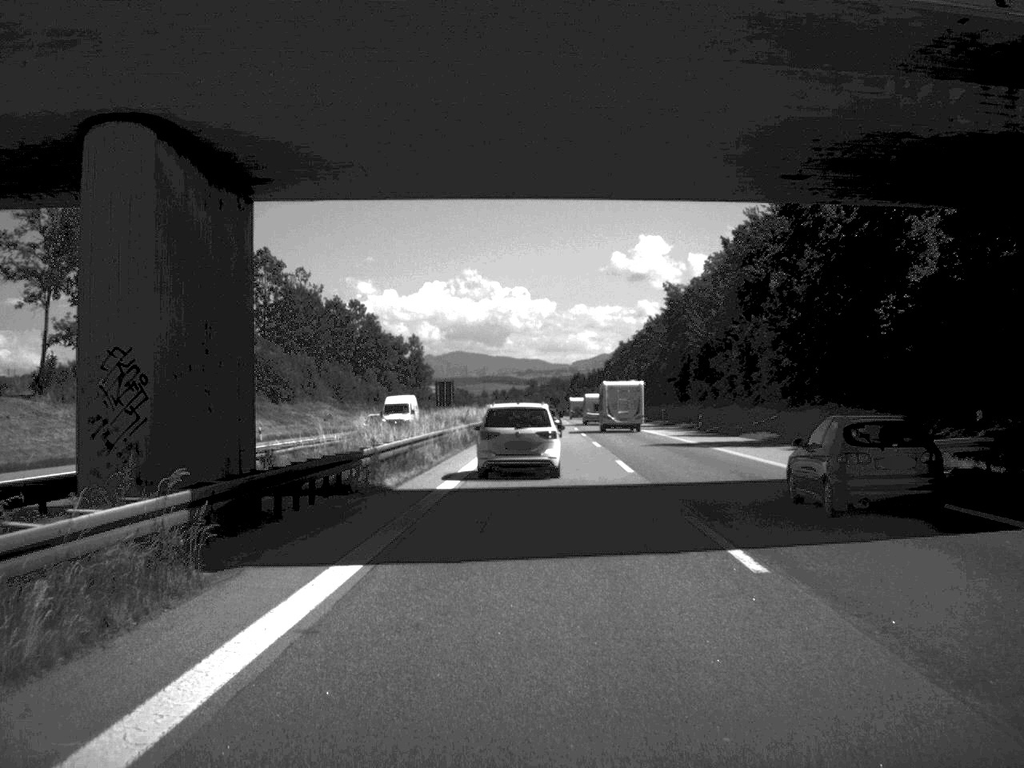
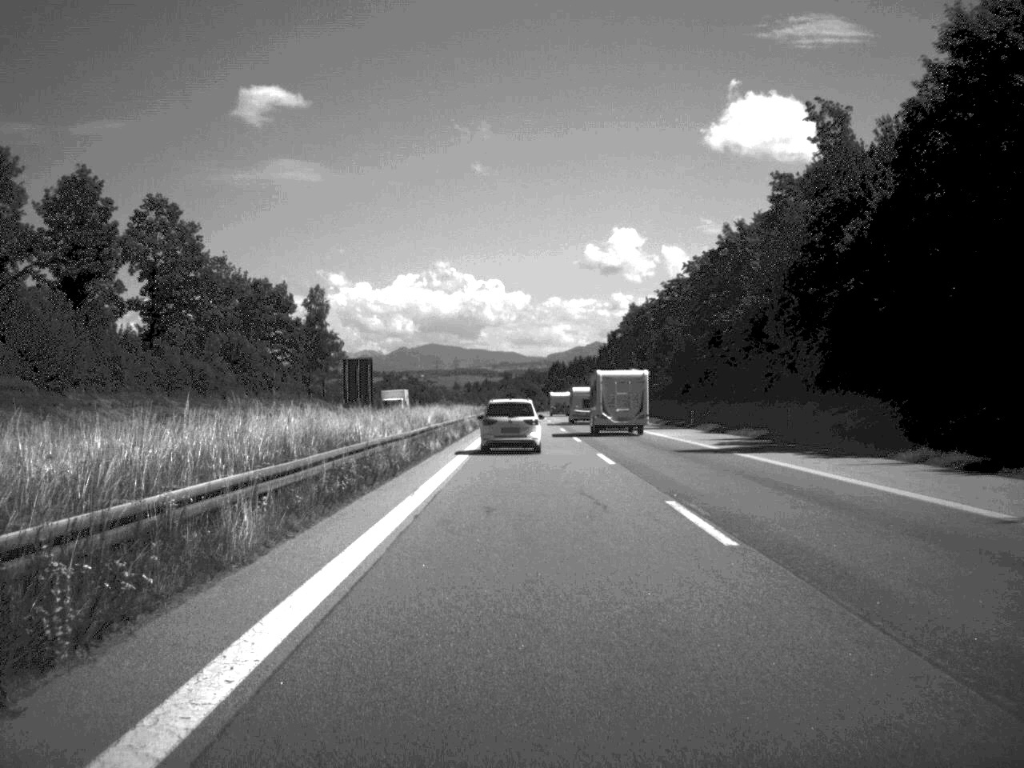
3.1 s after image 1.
(+1.3, +104.7) m; +1°
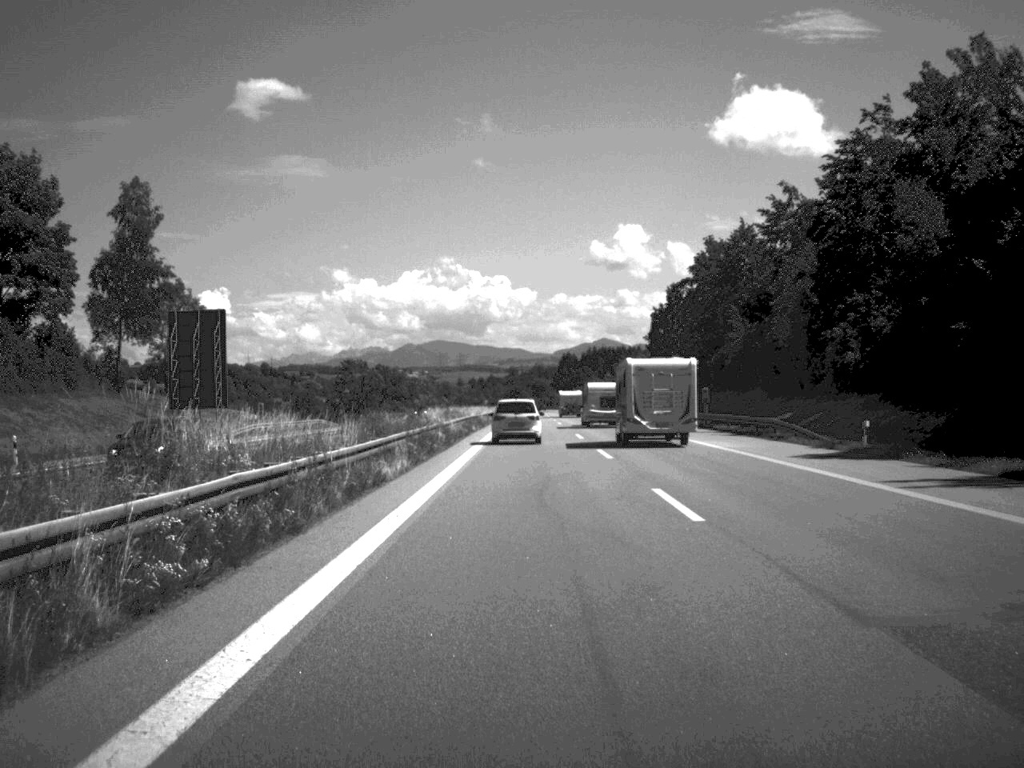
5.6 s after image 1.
(-0.3, +85.8) m; 0°
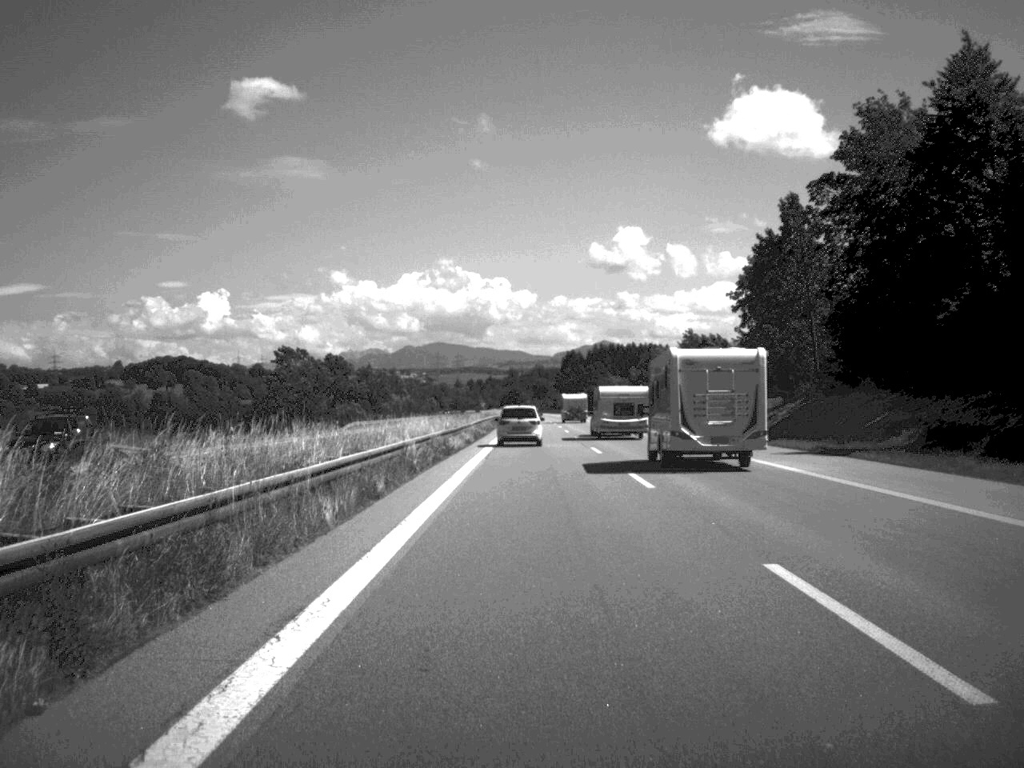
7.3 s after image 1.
(-0.1, +62.9) m; 0°
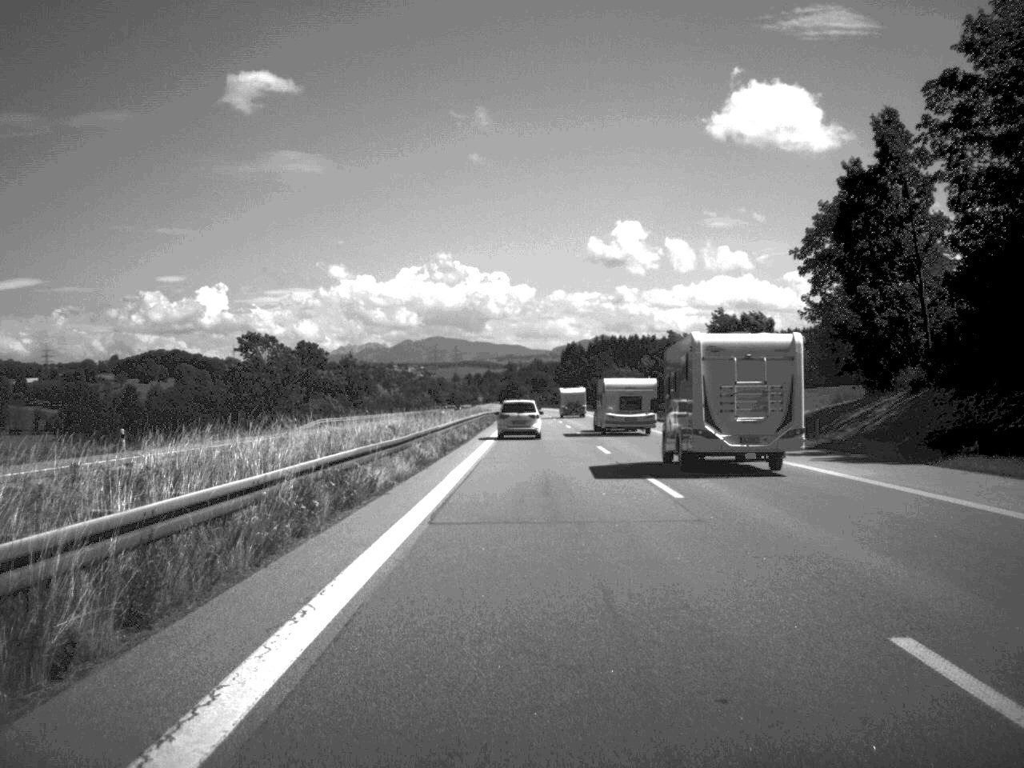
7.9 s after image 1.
(0.0, +21.9) m; 0°
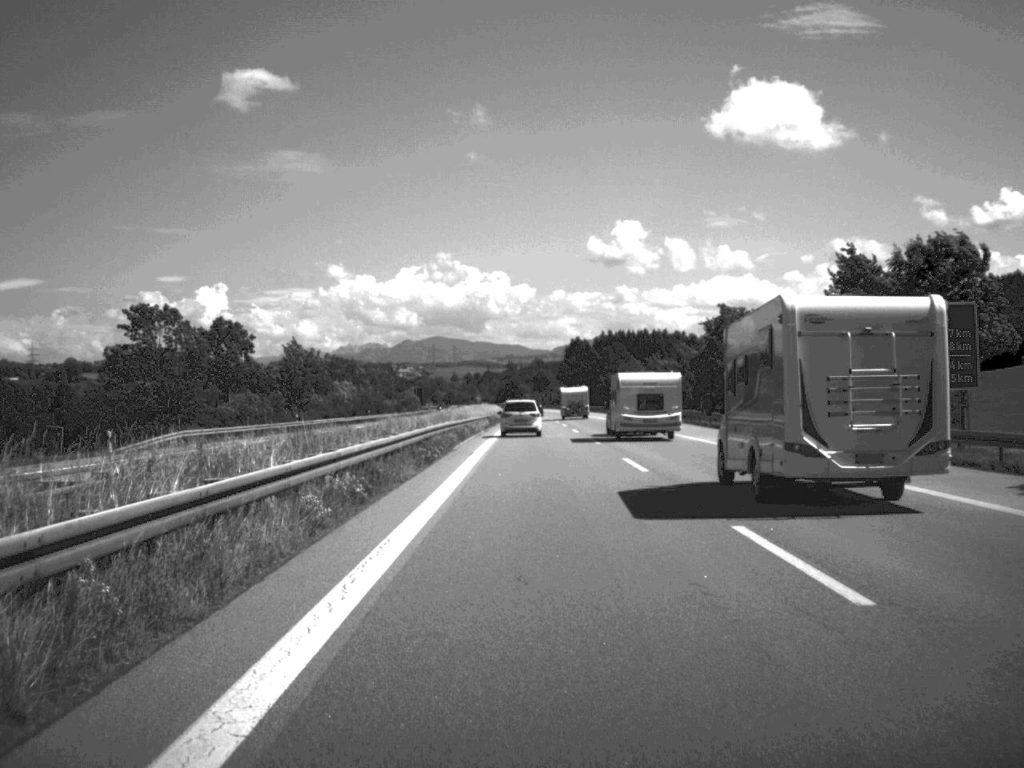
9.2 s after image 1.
(0.0, +46.1) m; 0°
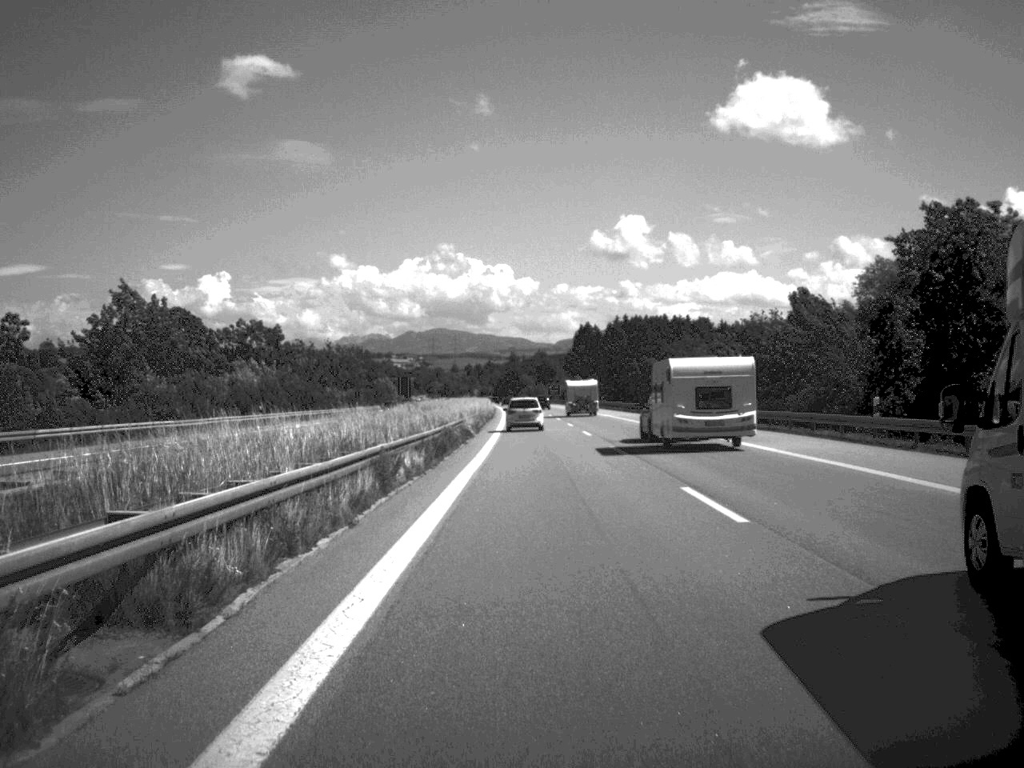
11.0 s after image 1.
(-0.2, +64.7) m; 0°
